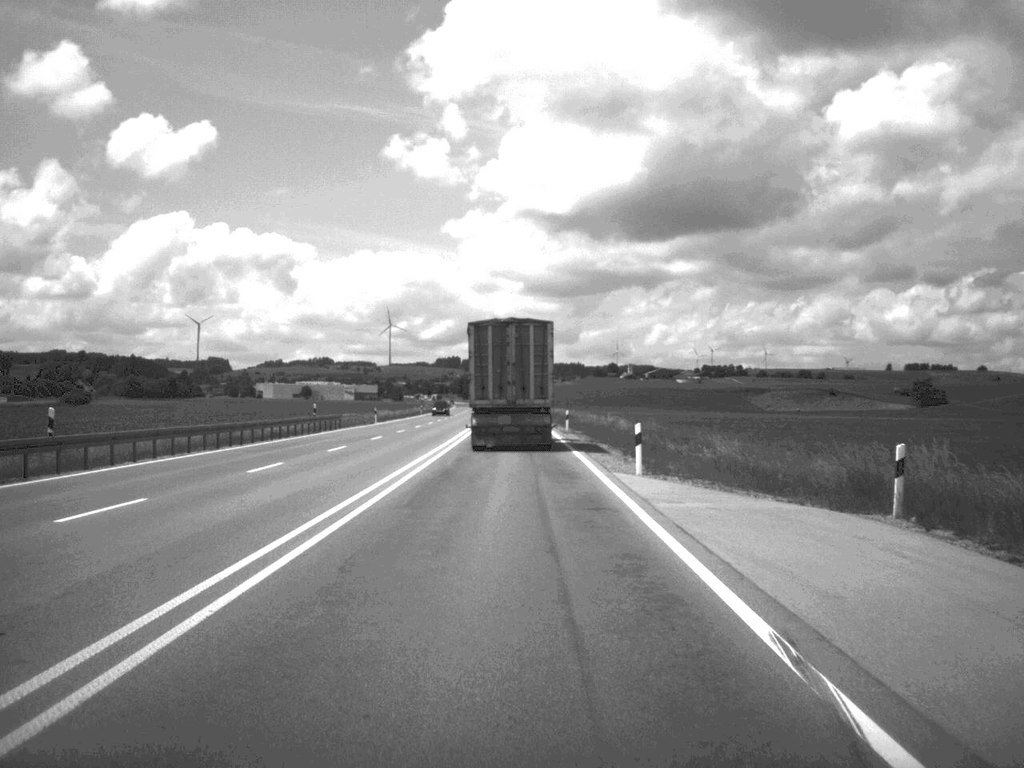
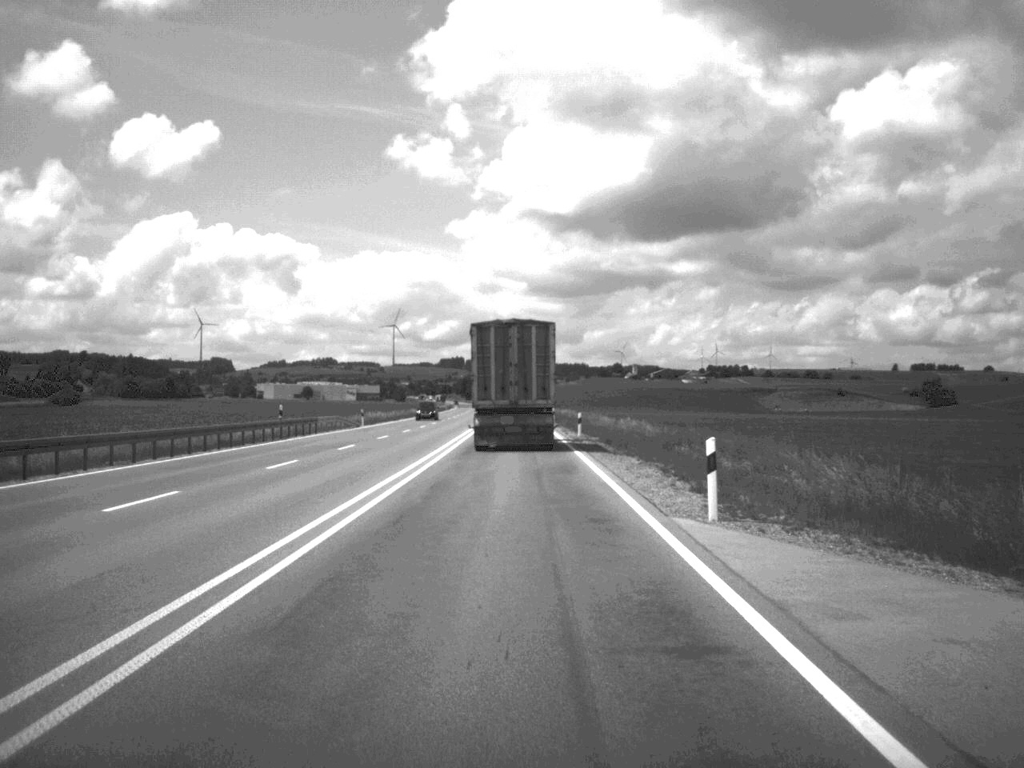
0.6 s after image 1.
(0.0, +10.1) m; 0°
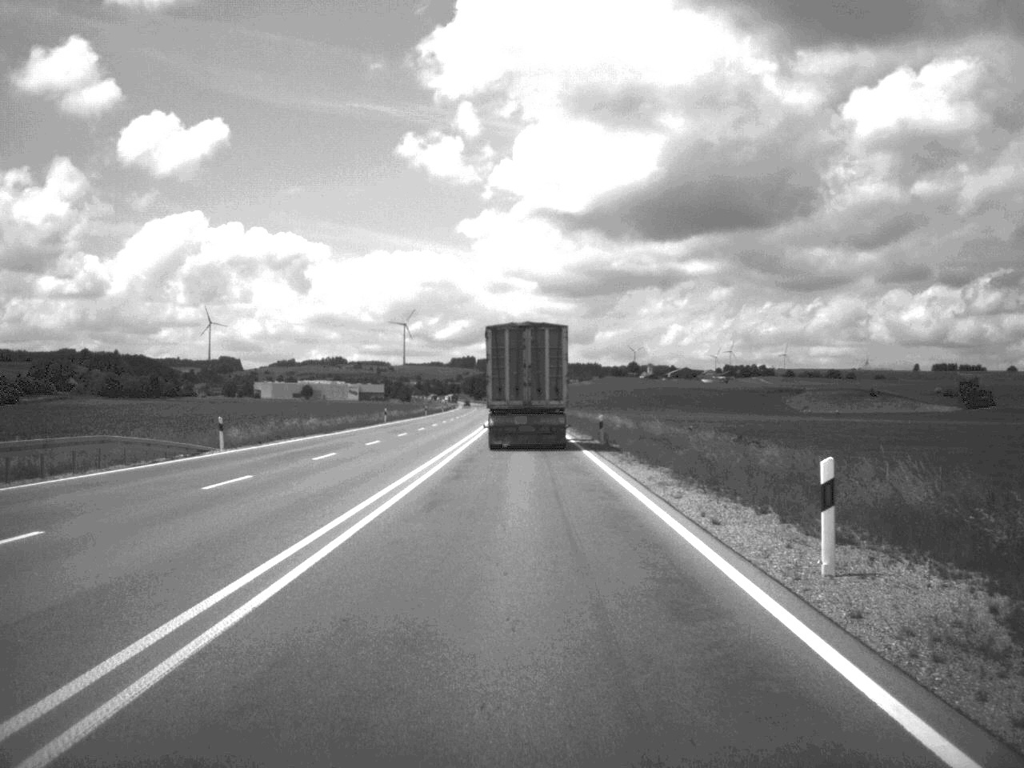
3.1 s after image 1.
(-0.4, +43.0) m; -1°
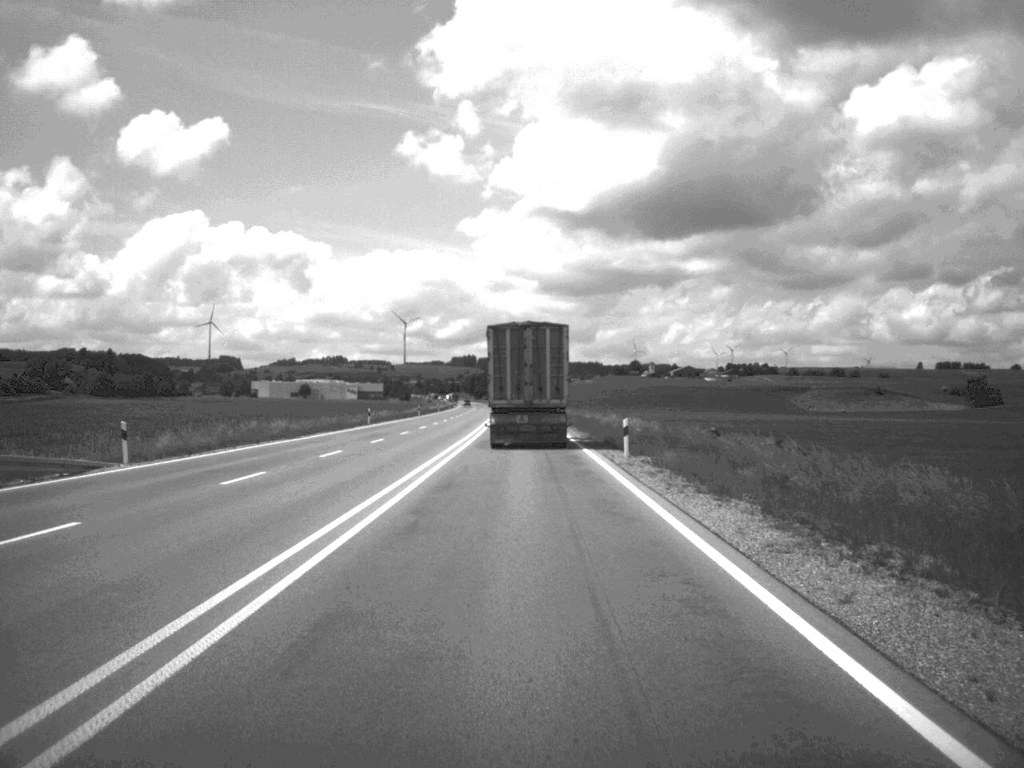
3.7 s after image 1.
(0.0, +10.7) m; 0°
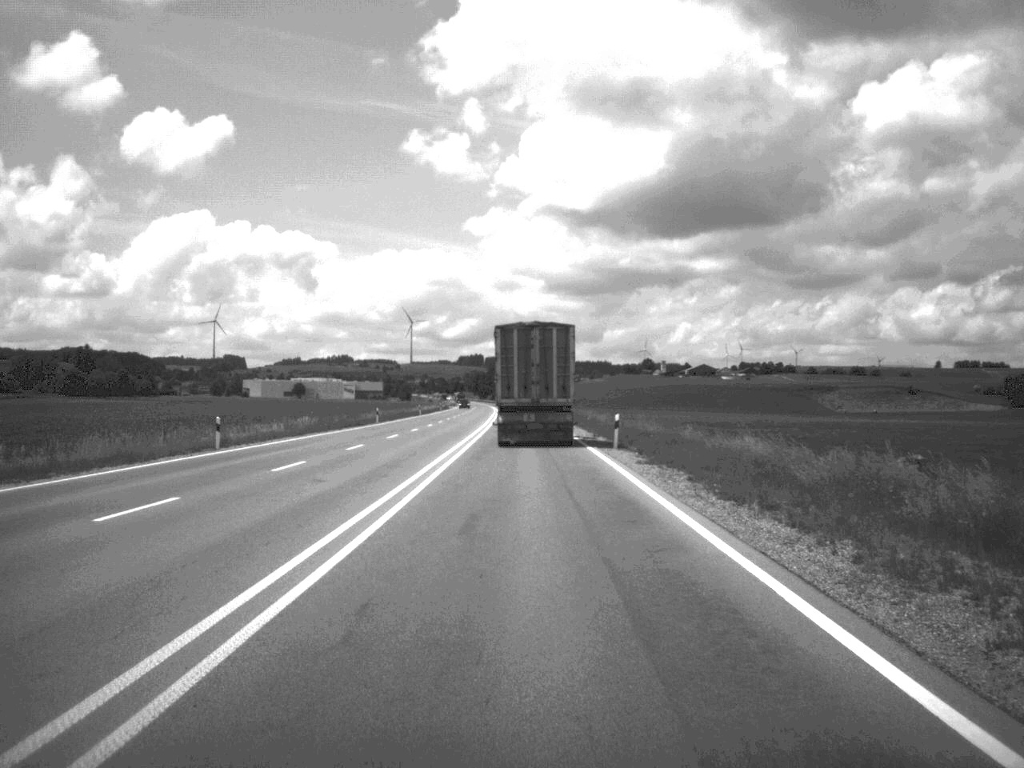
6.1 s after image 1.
(-0.2, +43.7) m; -1°
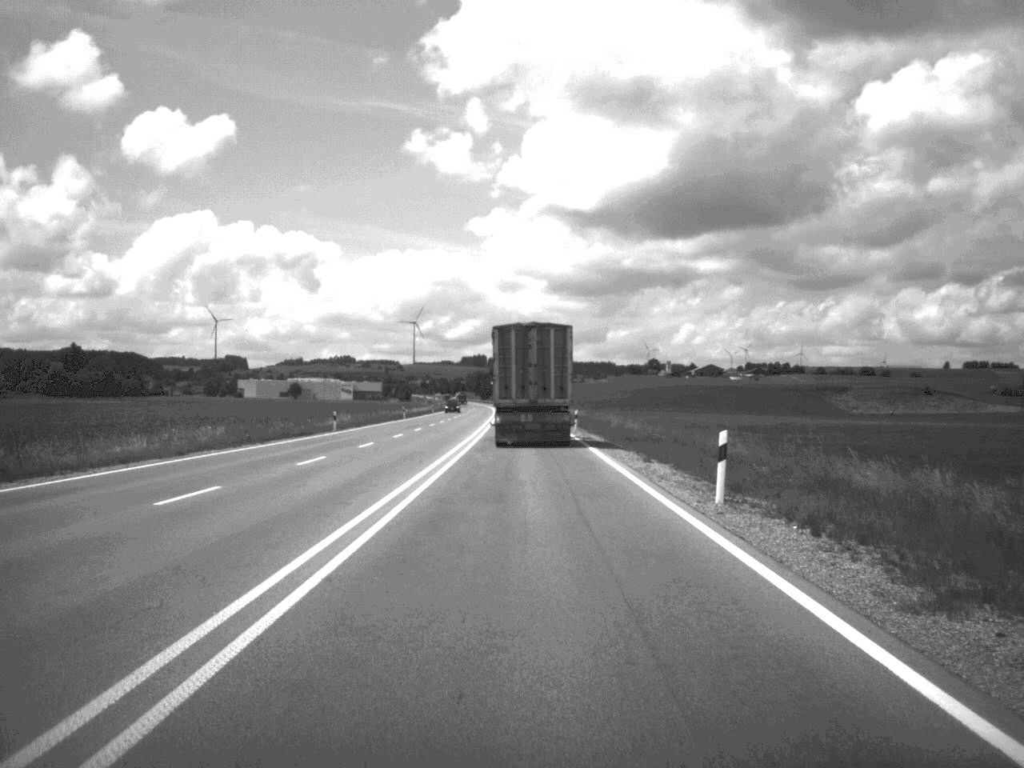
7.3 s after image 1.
(0.0, +21.3) m; 0°
